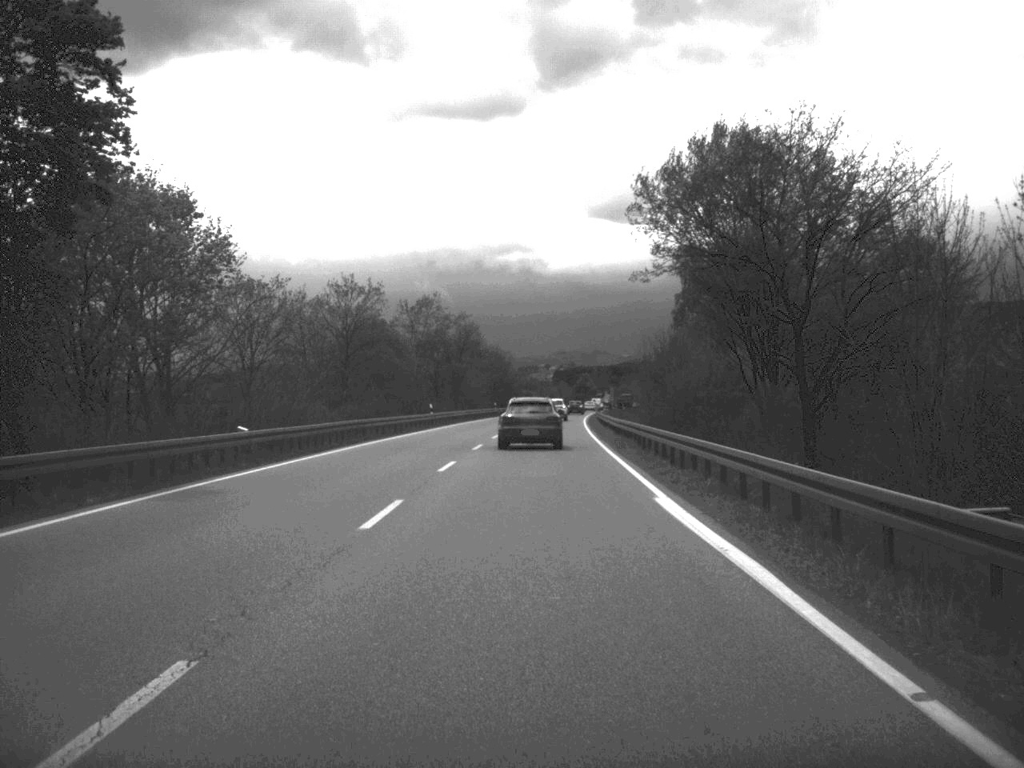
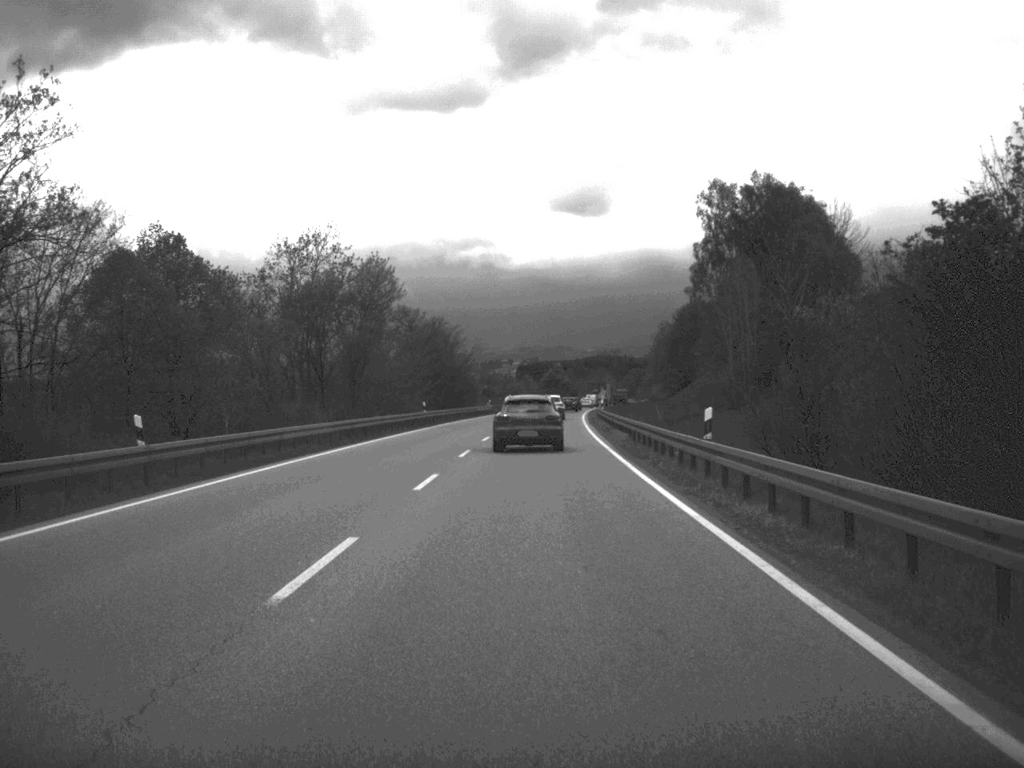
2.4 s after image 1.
(+0.6, +52.2) m; +1°
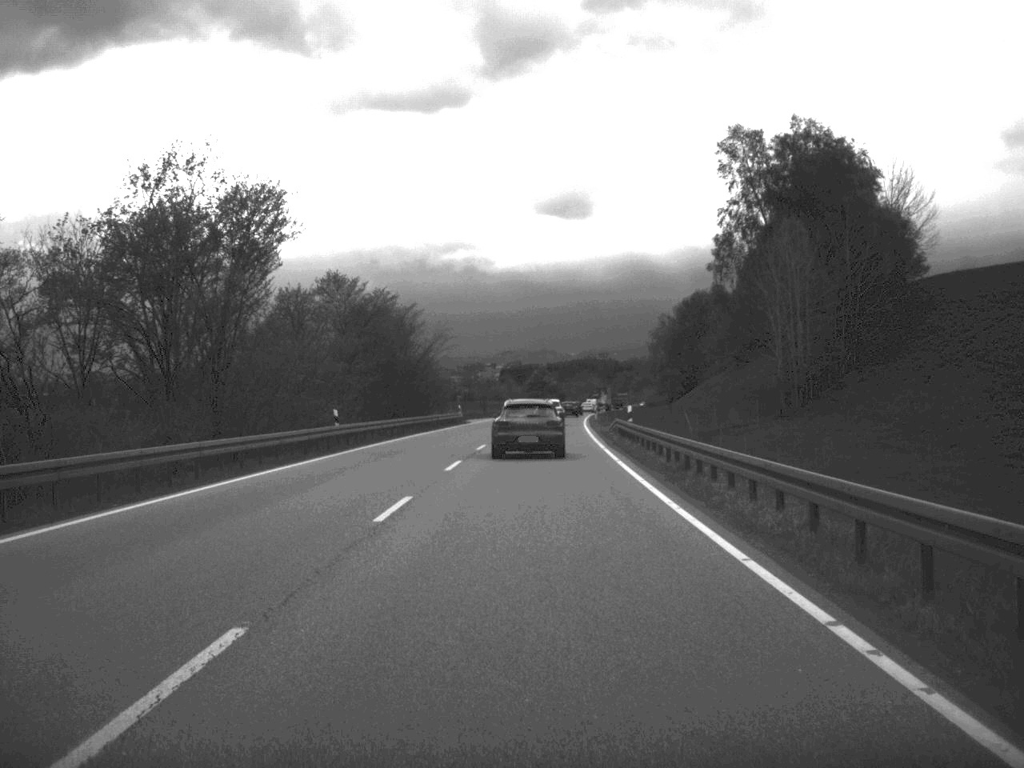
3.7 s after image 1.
(+0.2, +28.1) m; +1°
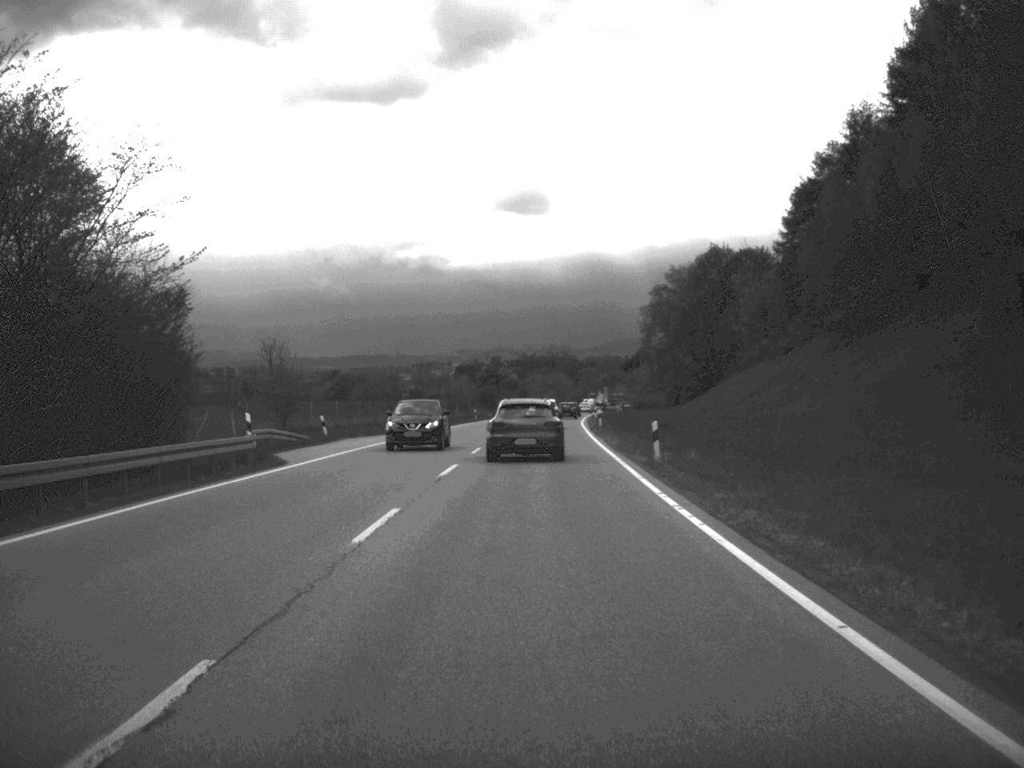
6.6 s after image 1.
(+0.8, +61.6) m; +2°
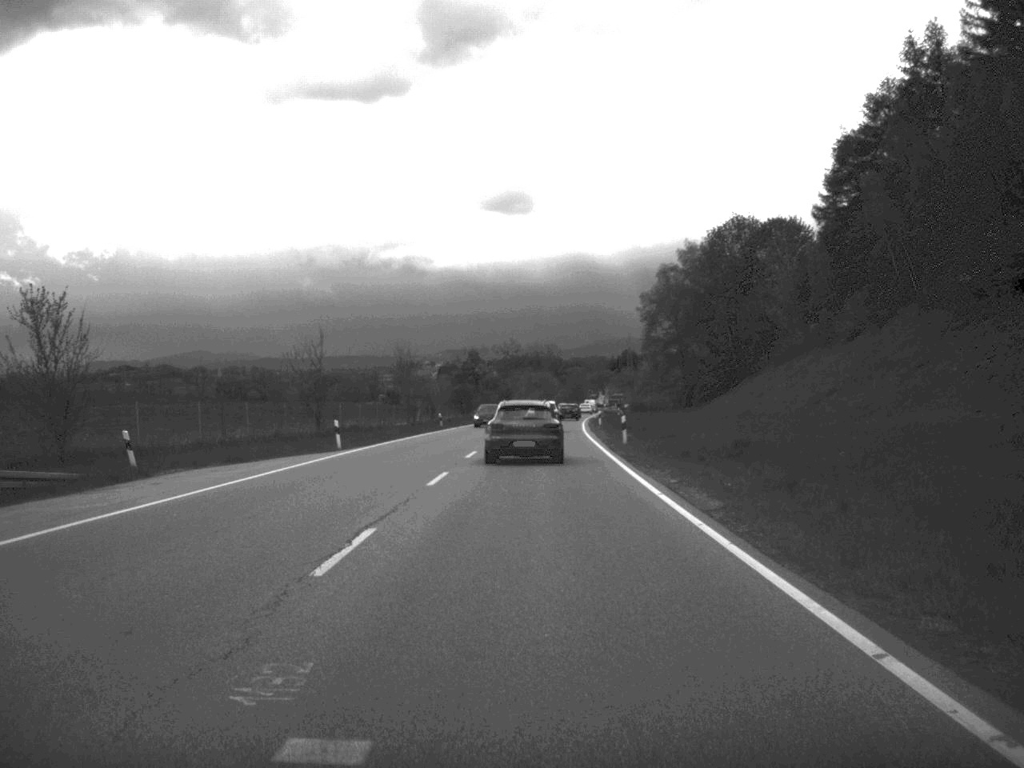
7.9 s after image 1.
(+0.1, +25.7) m; +1°
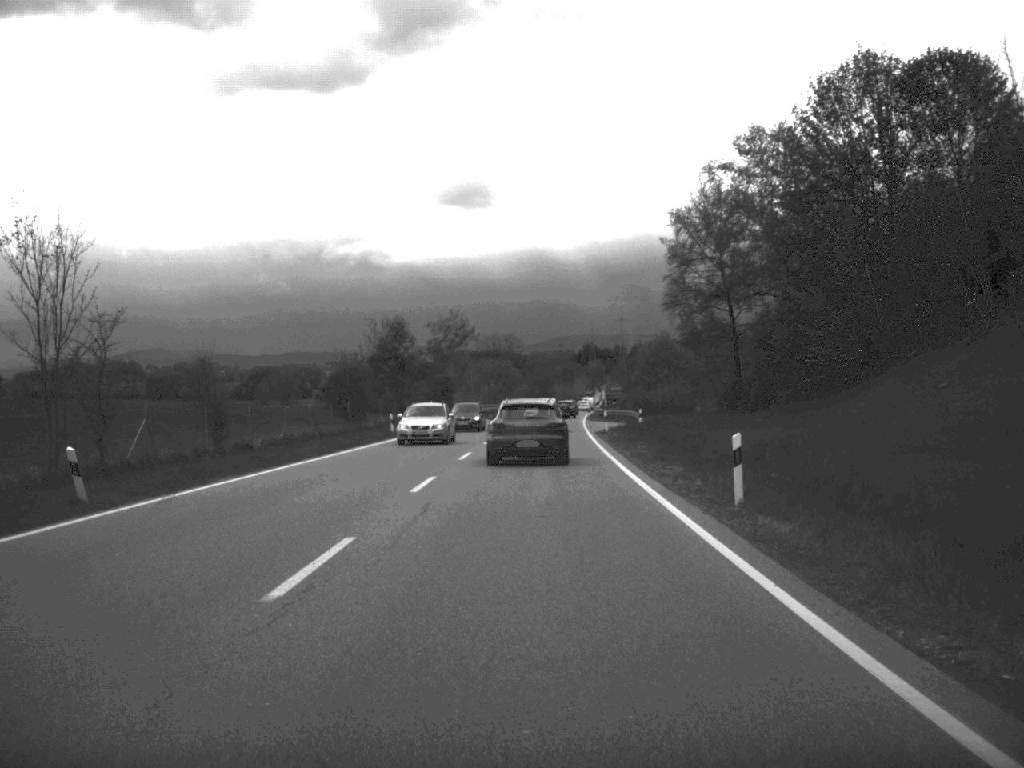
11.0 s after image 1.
(+0.7, +60.3) m; +2°
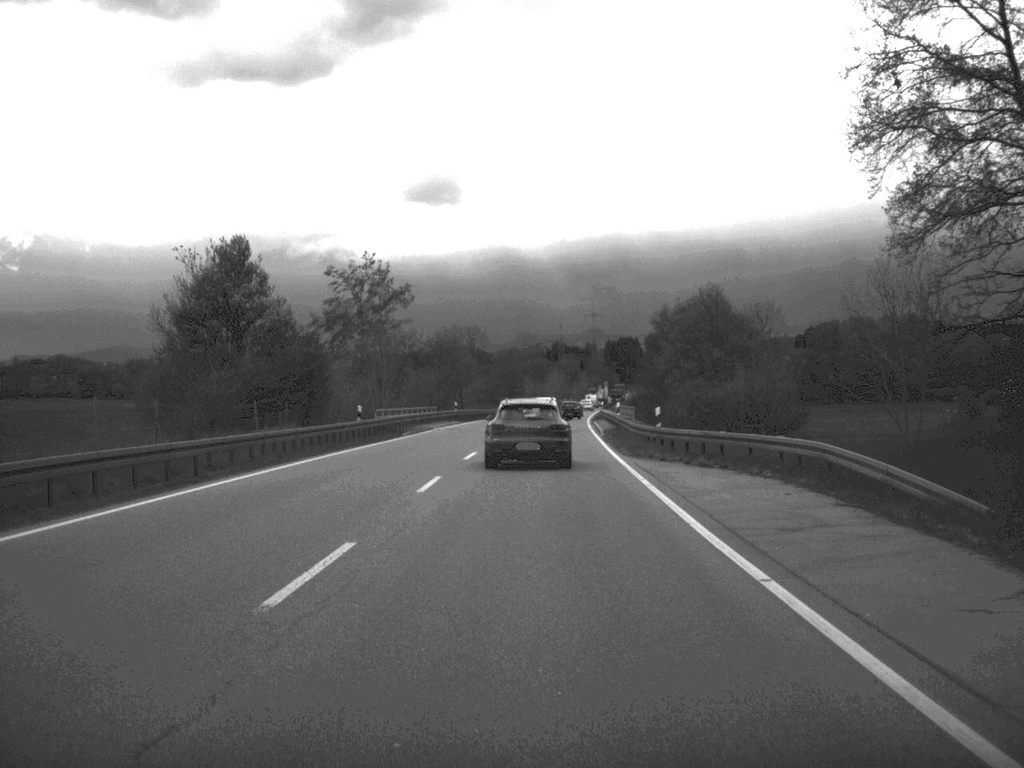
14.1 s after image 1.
(+0.7, +59.2) m; +1°
